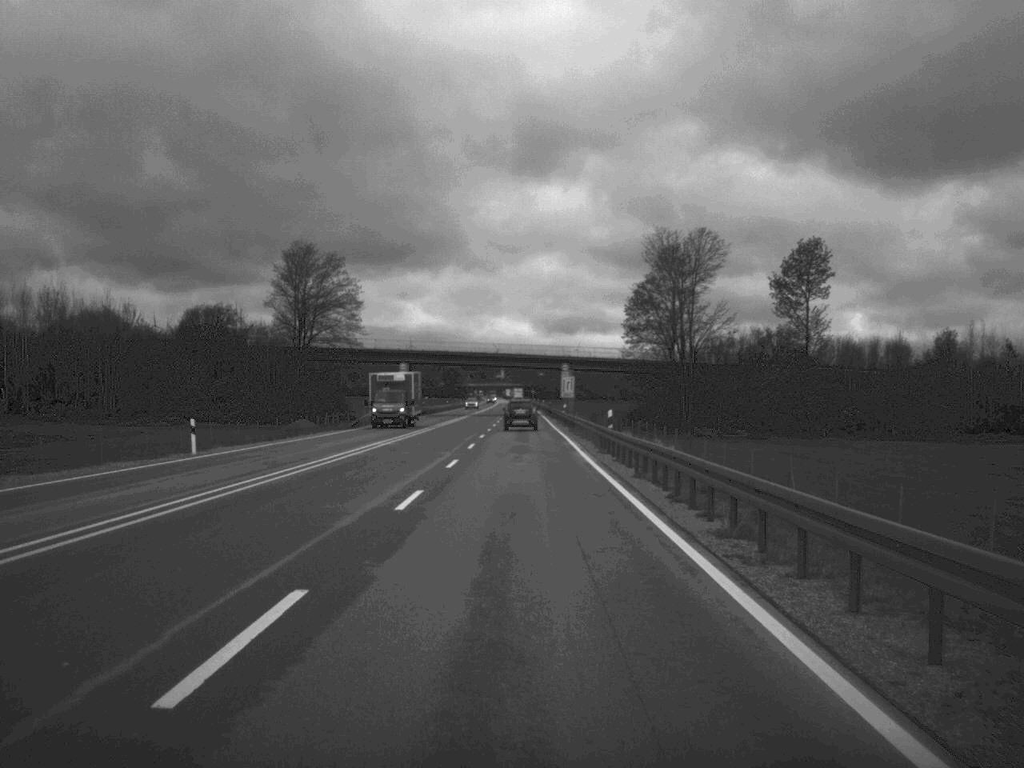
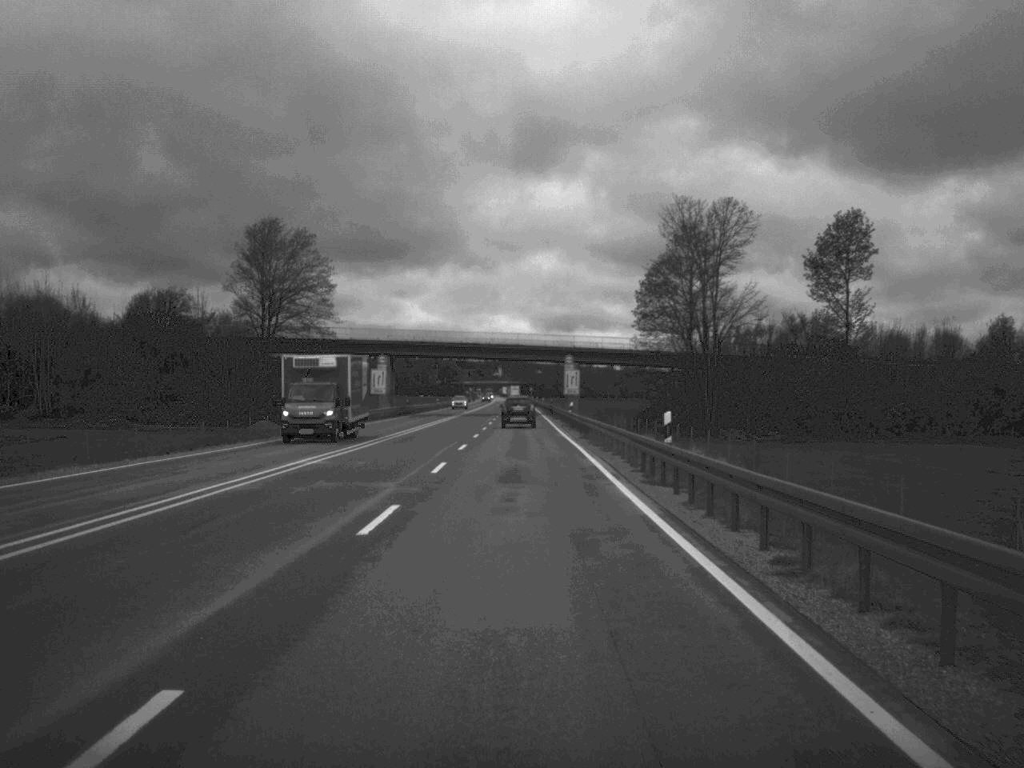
(0.0, +15.9) m; 0°
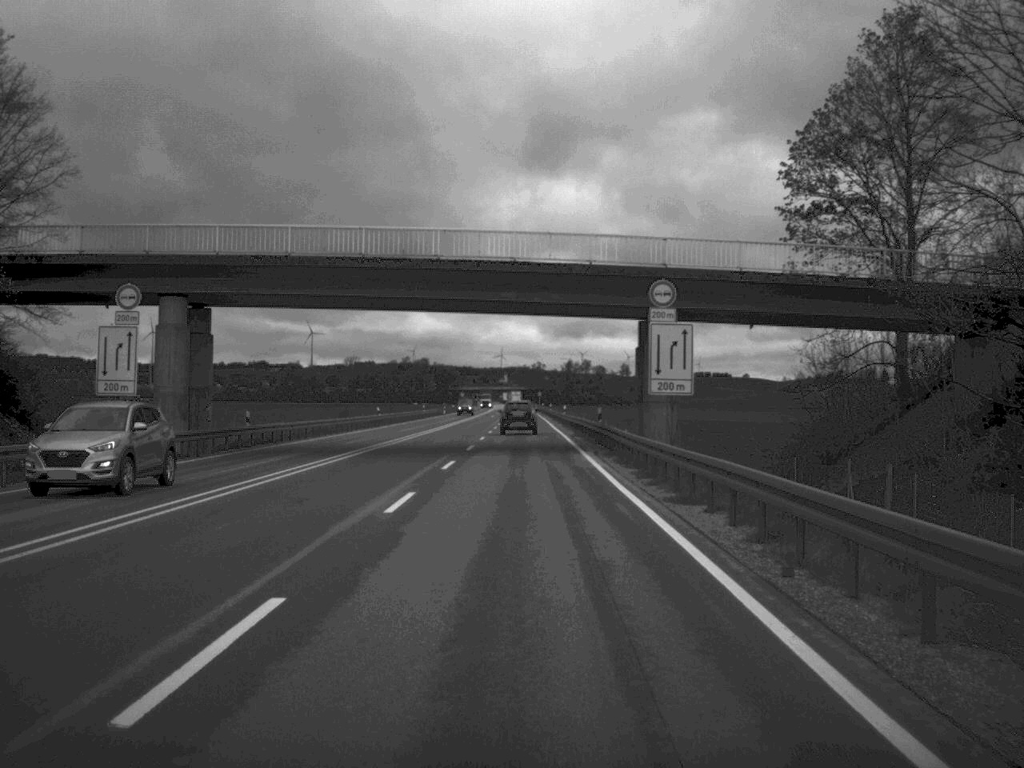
(-0.2, +68.6) m; 0°
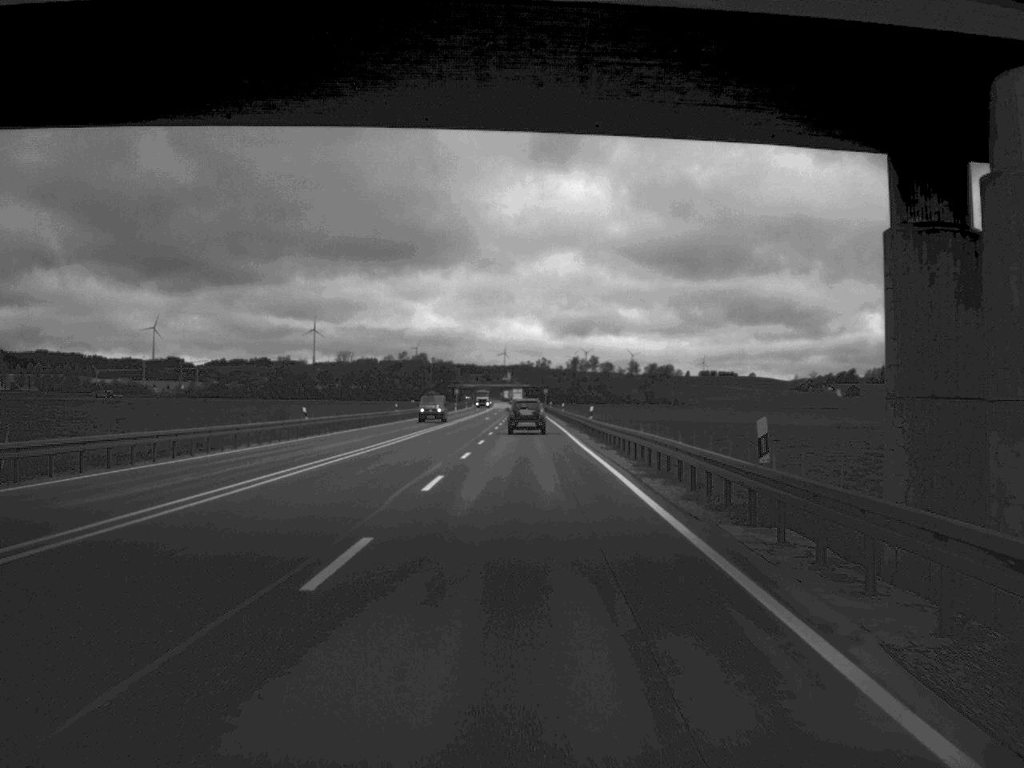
(-0.1, +31.4) m; 0°
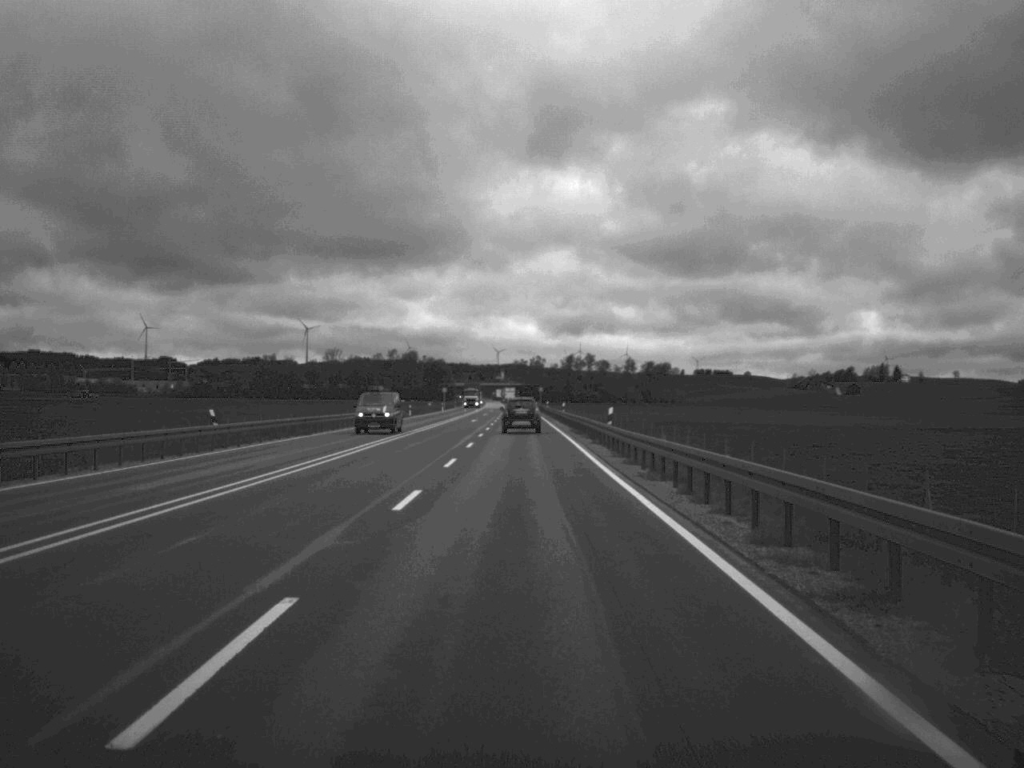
(0.0, +16.4) m; 0°
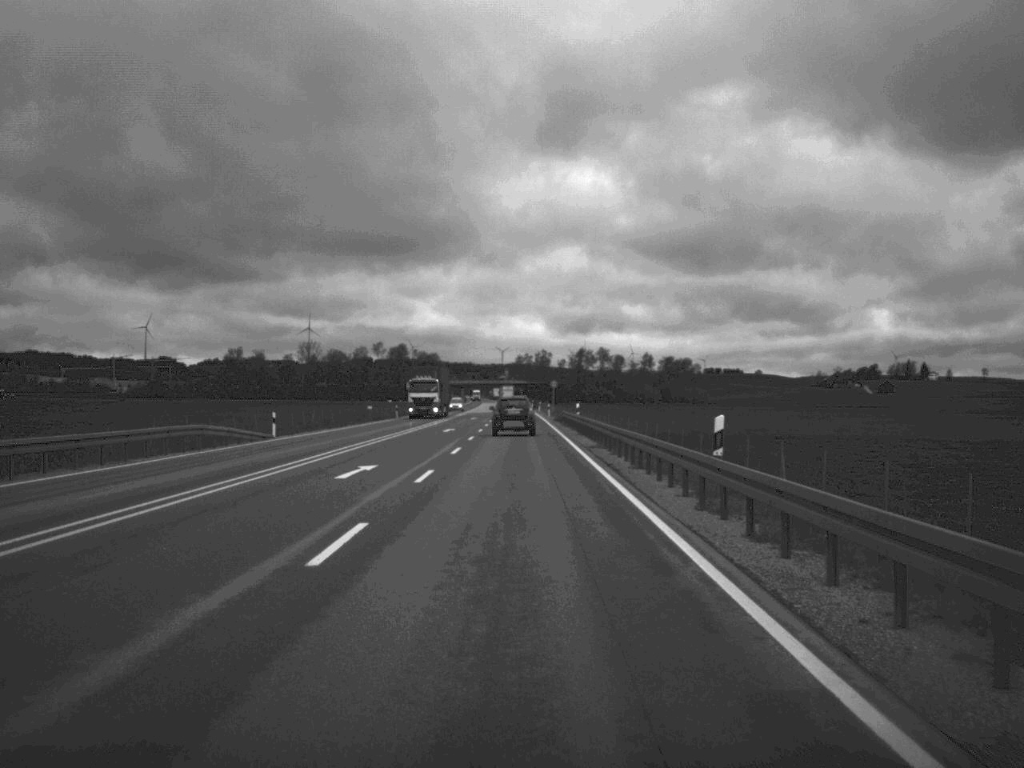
(-0.1, +66.1) m; 0°
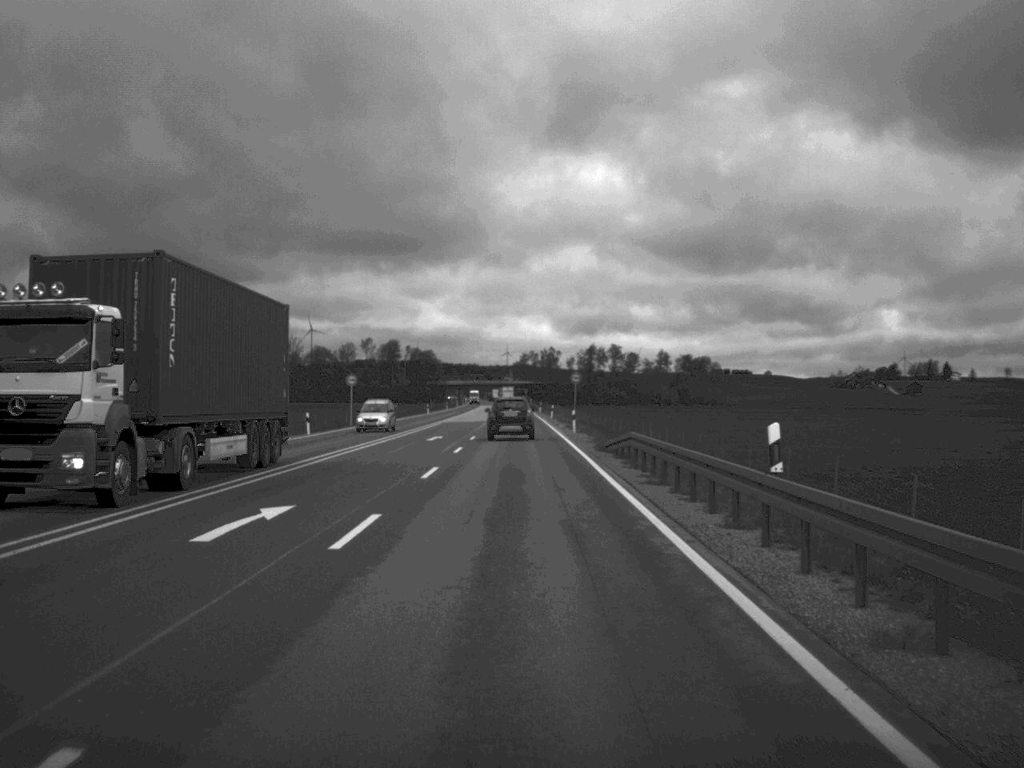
(-0.2, +46.2) m; 0°
